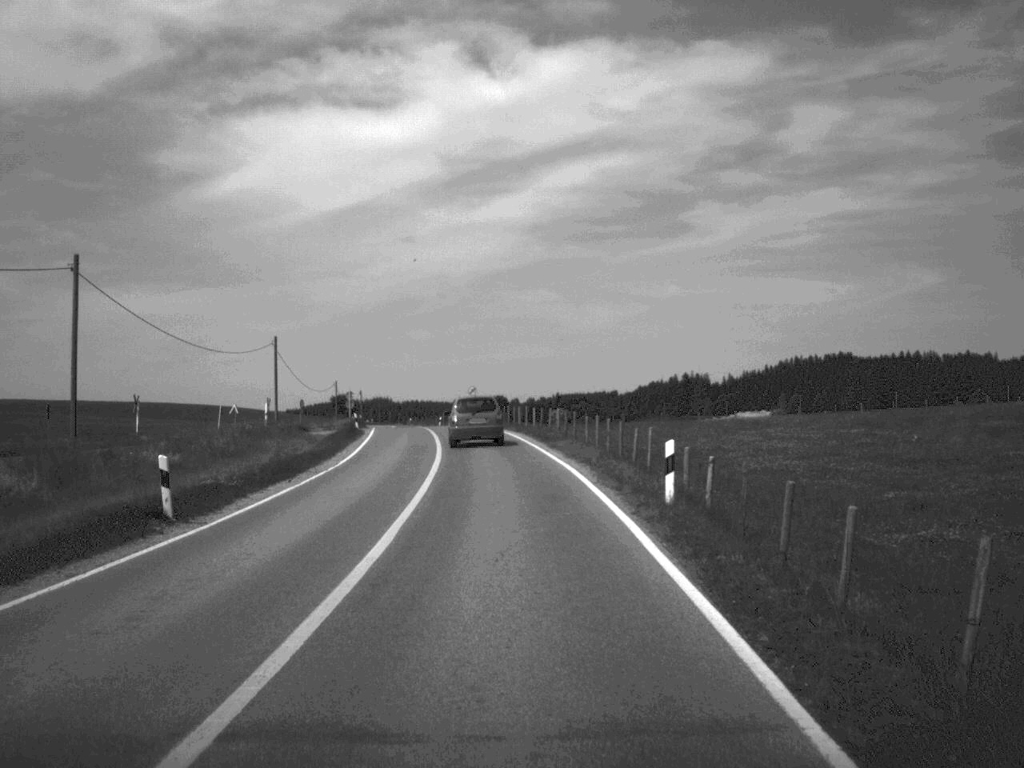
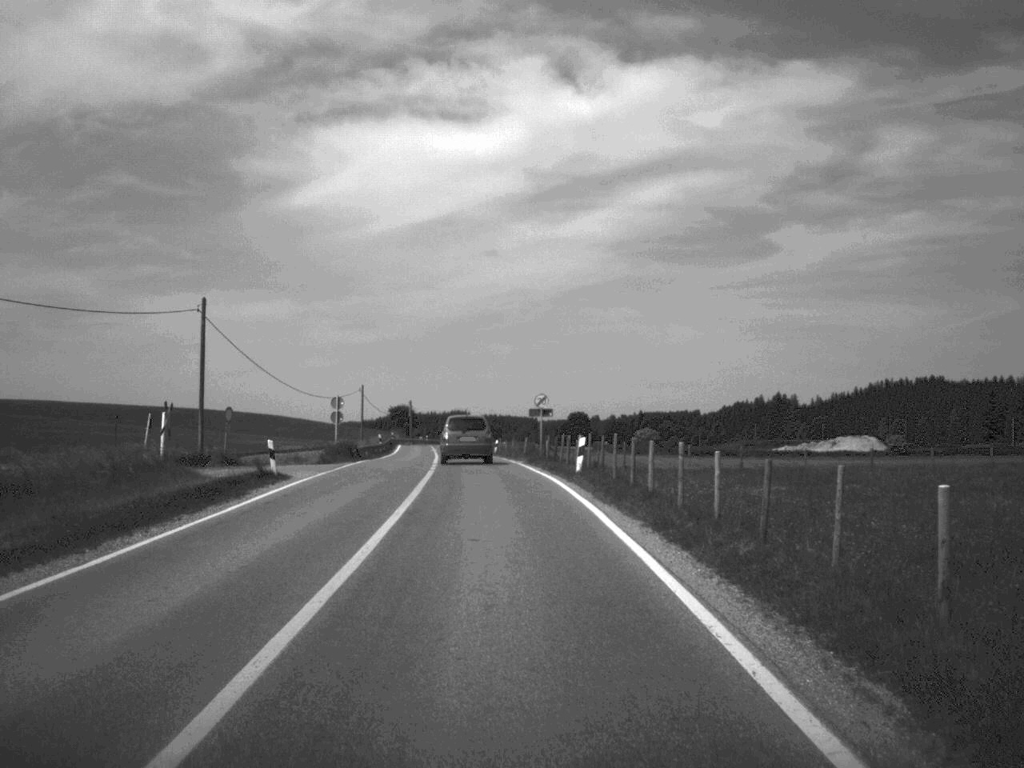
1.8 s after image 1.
(-1.0, +37.1) m; -4°
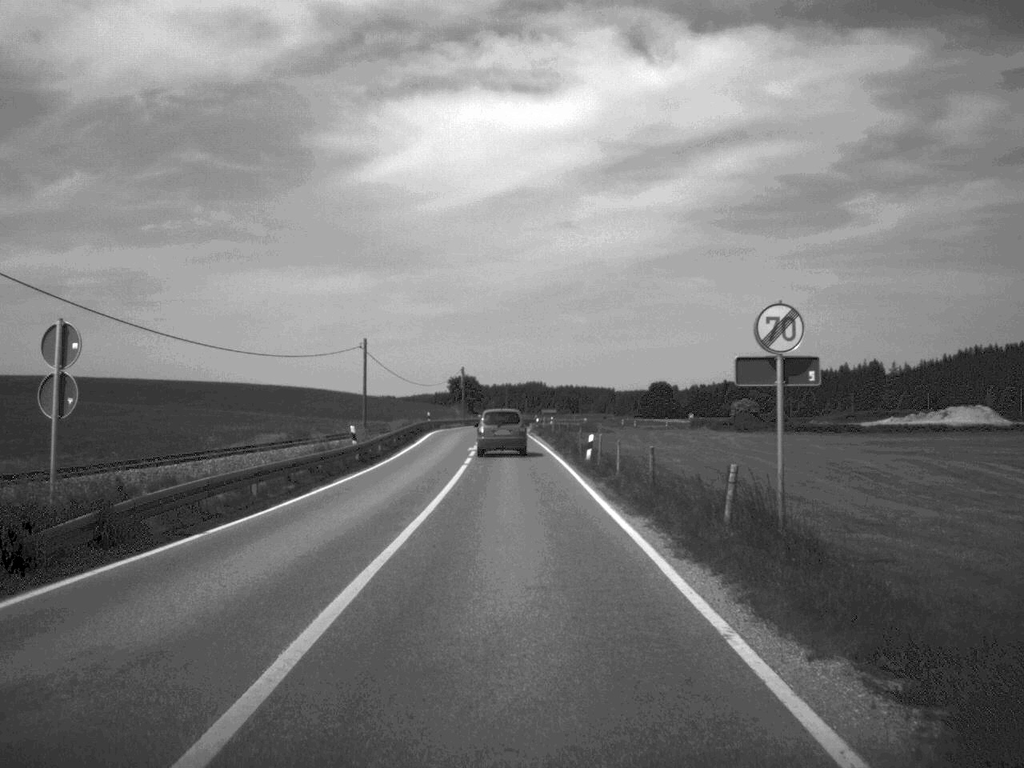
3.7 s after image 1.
(-1.4, +40.4) m; -3°
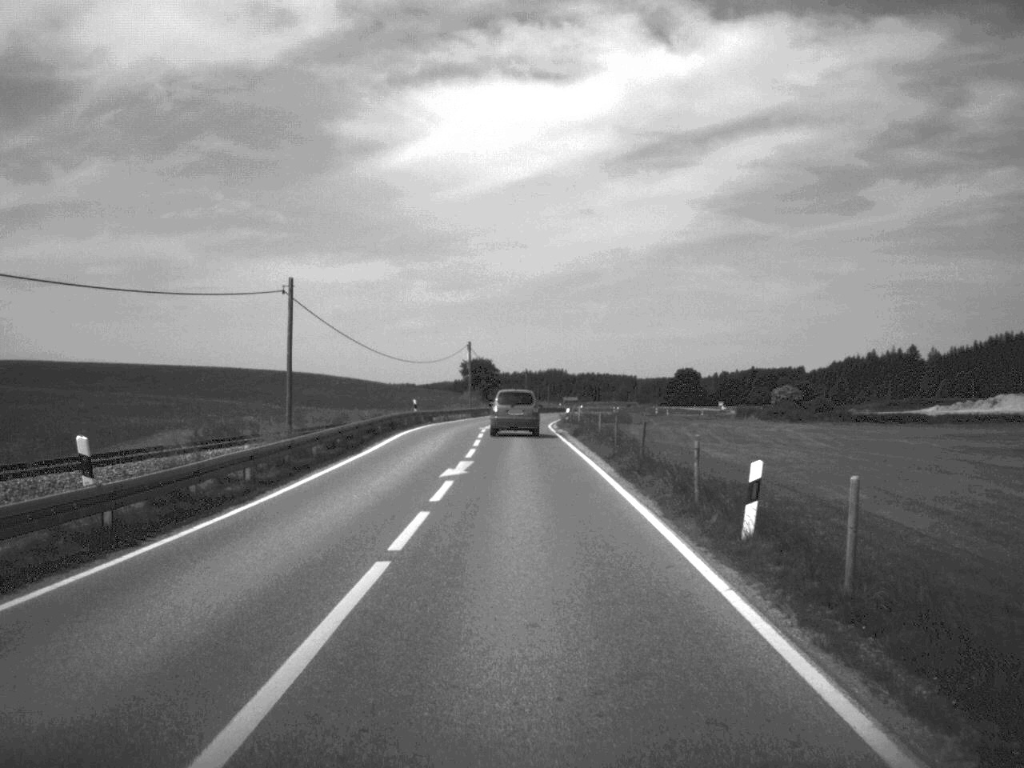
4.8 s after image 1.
(-0.2, +25.6) m; -1°
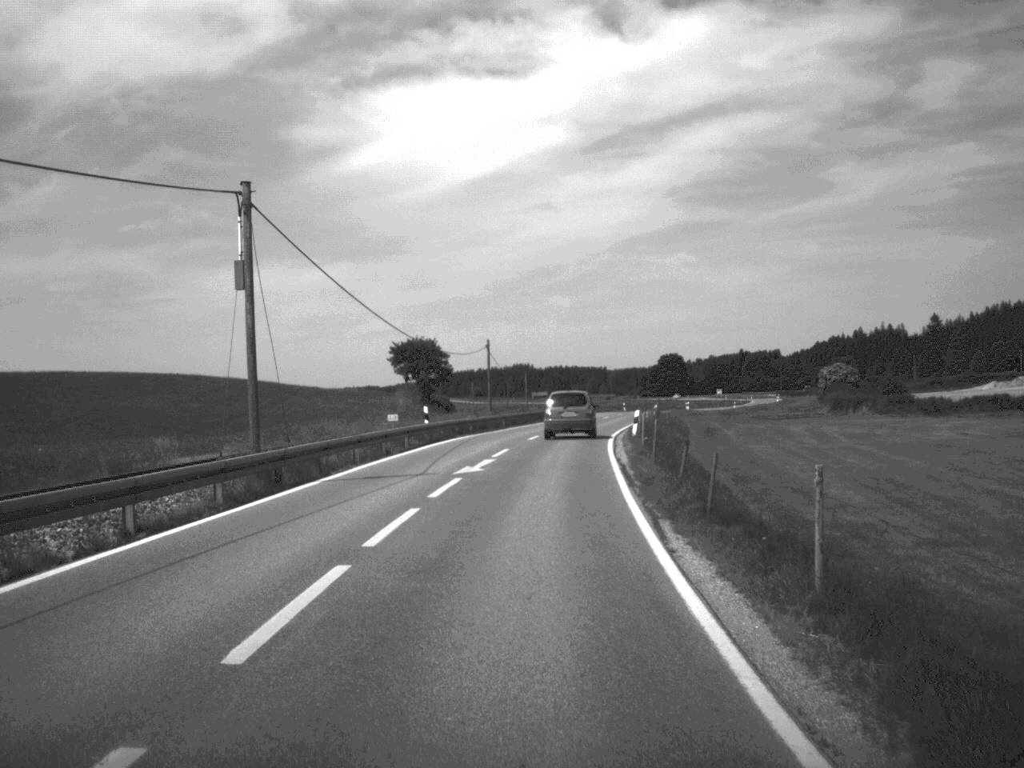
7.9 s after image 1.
(+0.2, +70.4) m; +2°
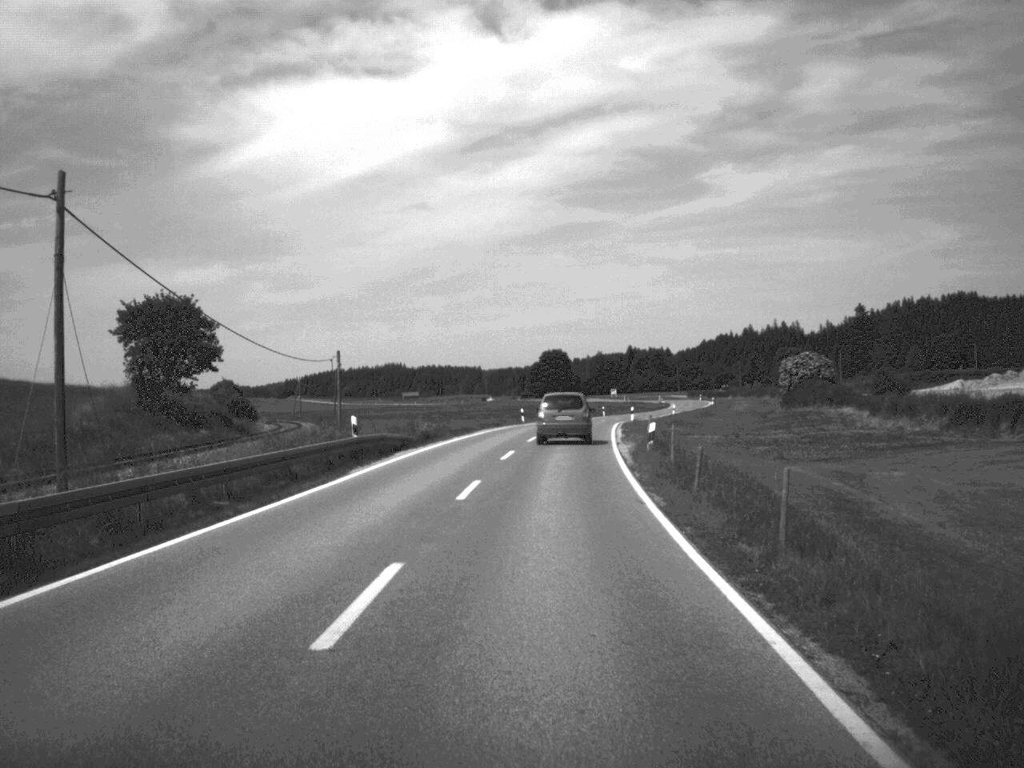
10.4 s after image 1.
(+2.8, +58.2) m; +6°
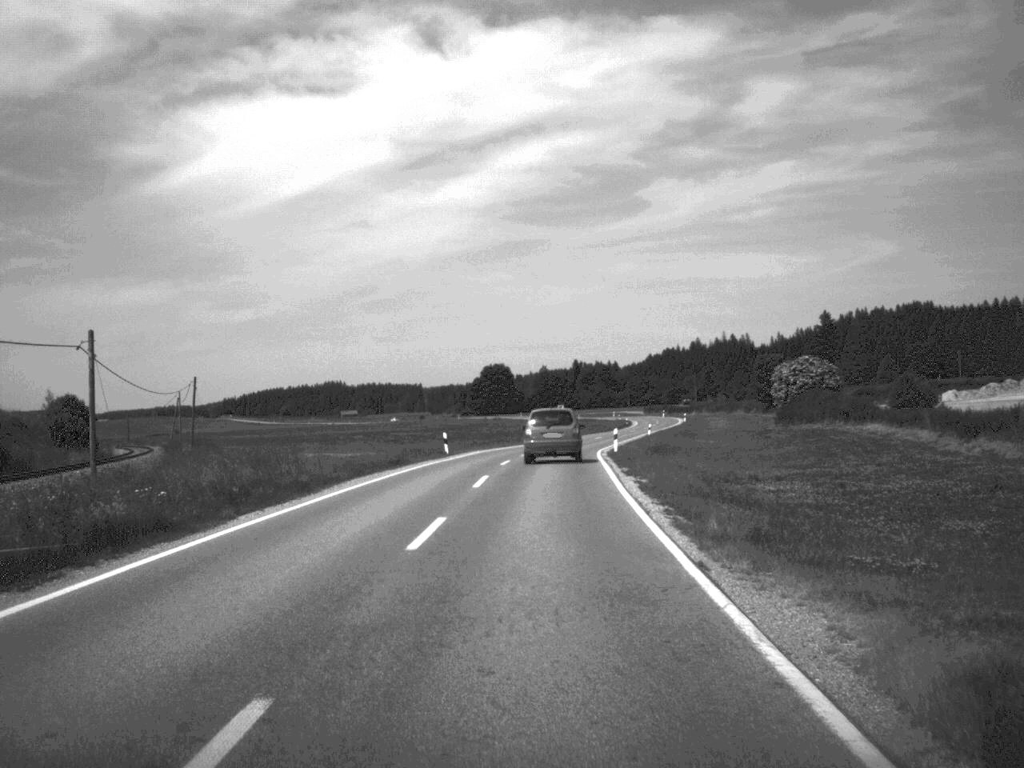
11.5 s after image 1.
(+0.7, +28.7) m; +3°
